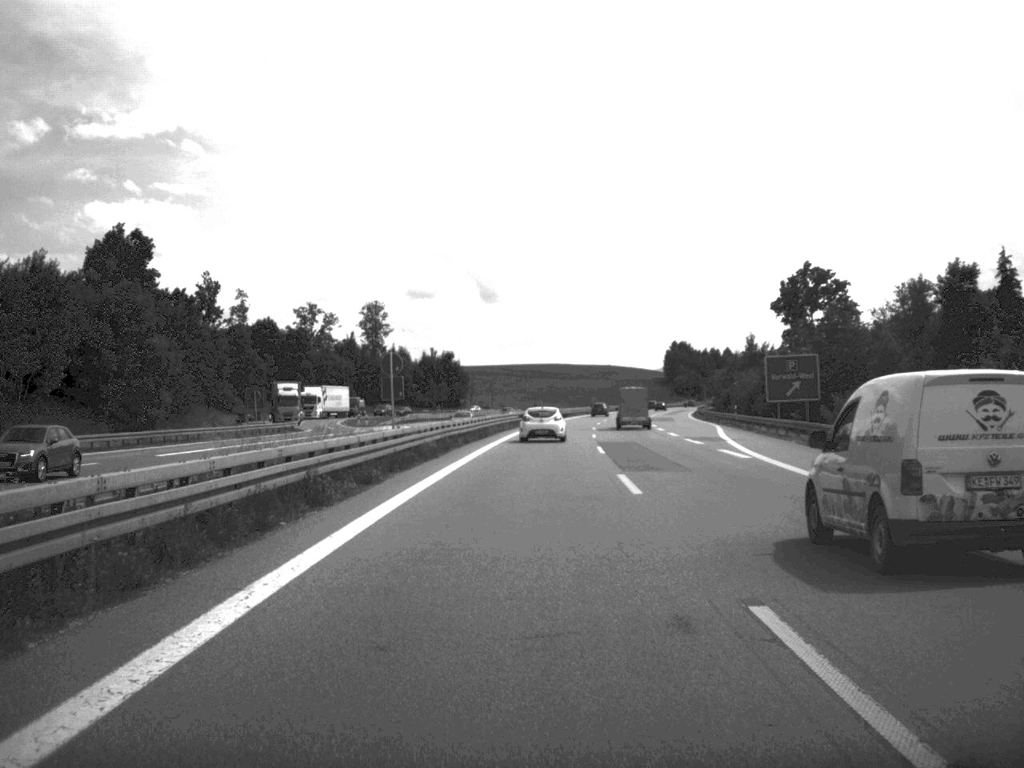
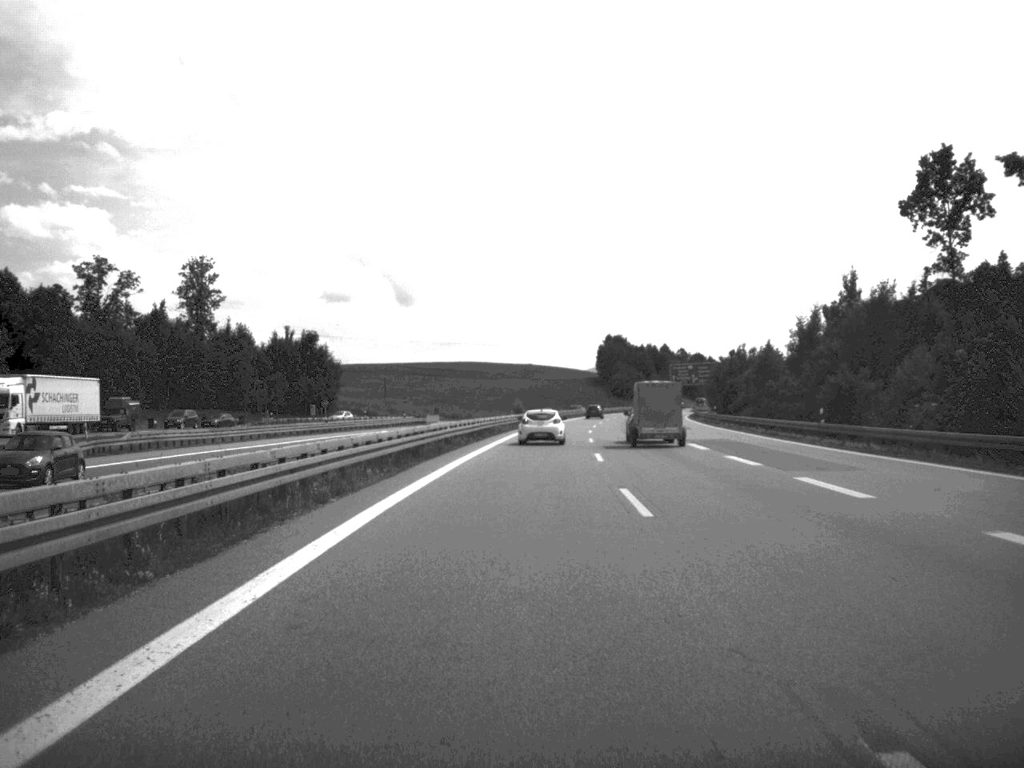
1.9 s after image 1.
(+2.4, +74.5) m; +4°
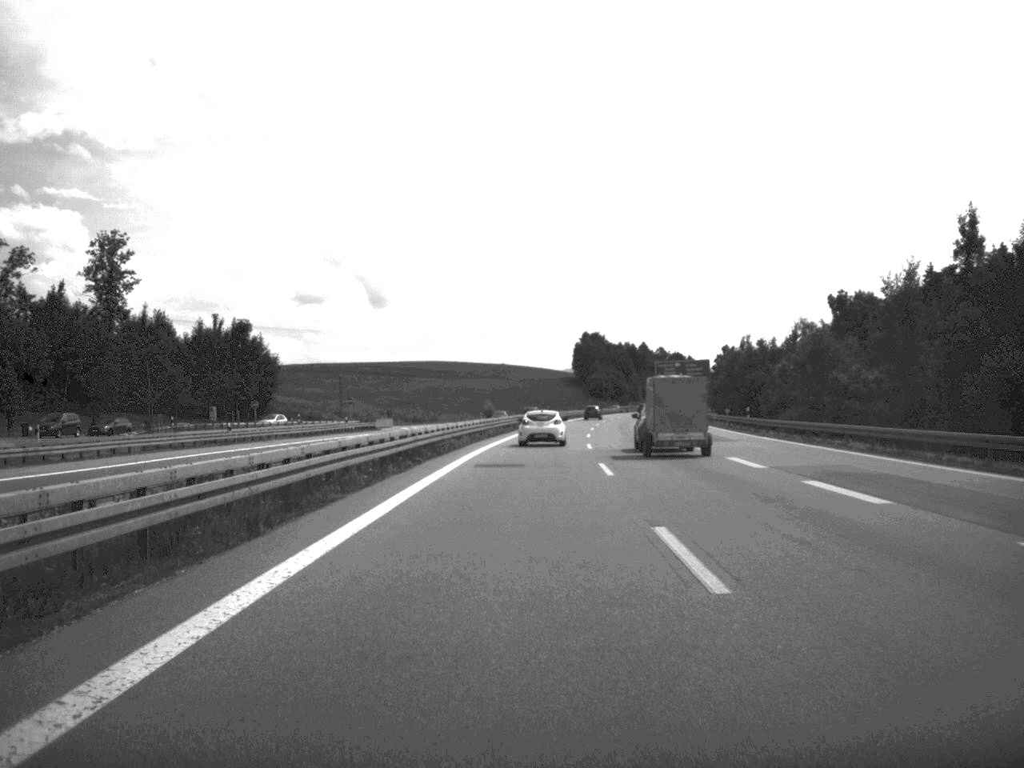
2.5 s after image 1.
(+0.3, +24.9) m; +1°
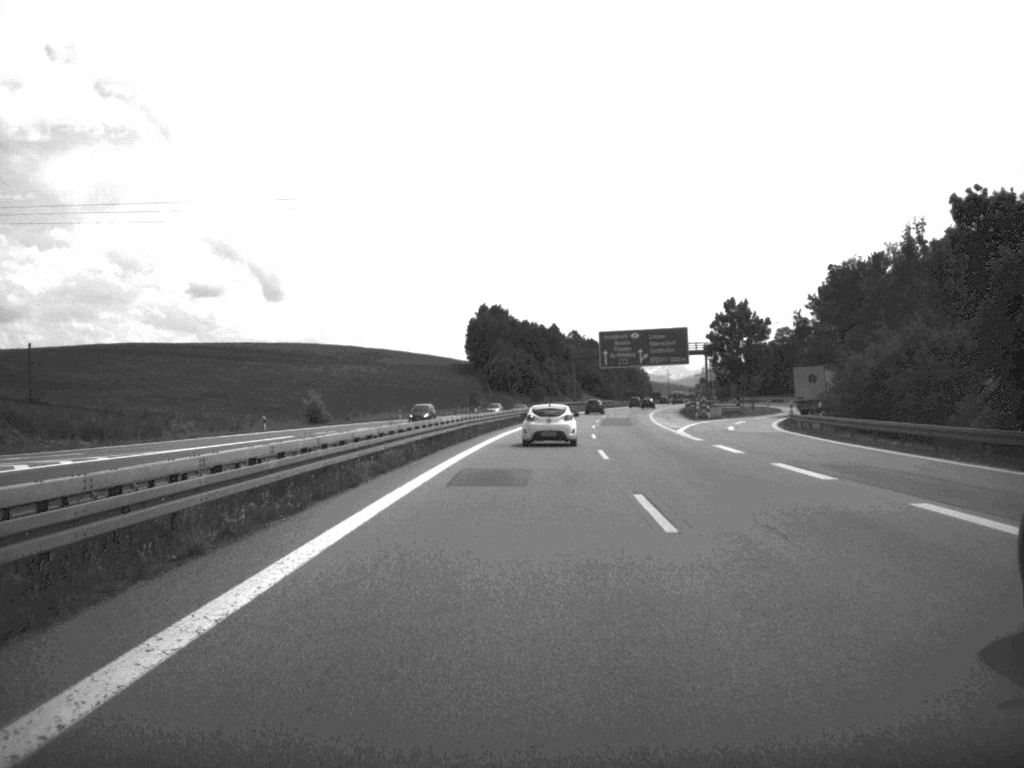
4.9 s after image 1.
(+4.2, +102.1) m; +5°
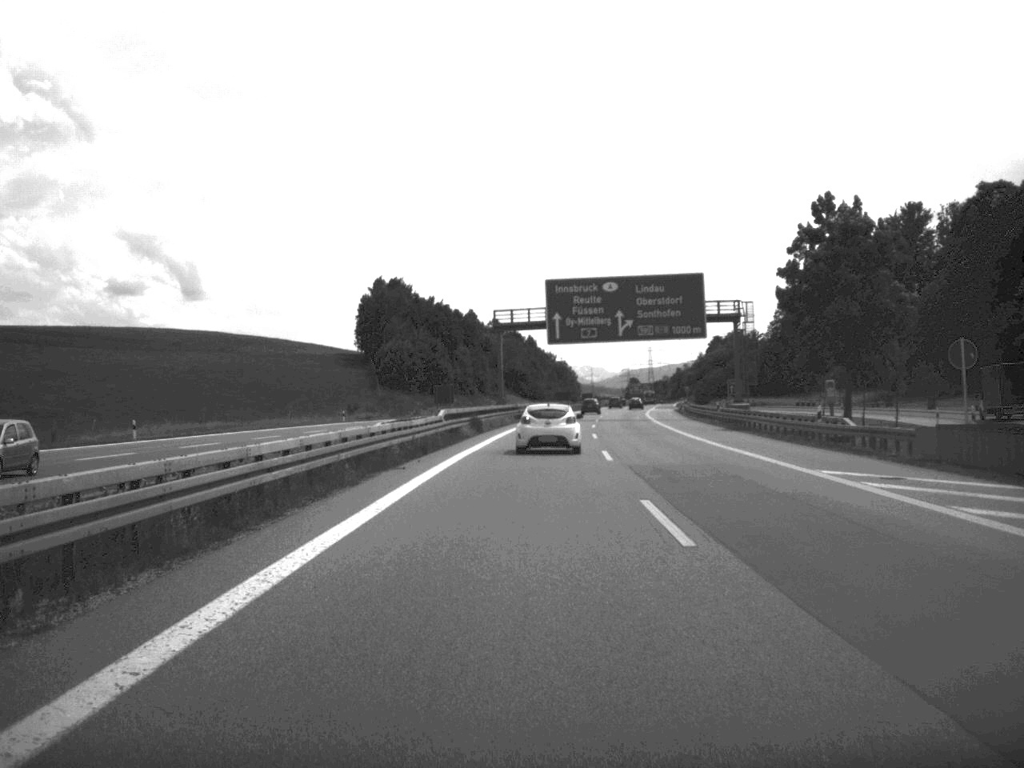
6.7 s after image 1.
(+2.3, +72.1) m; +4°
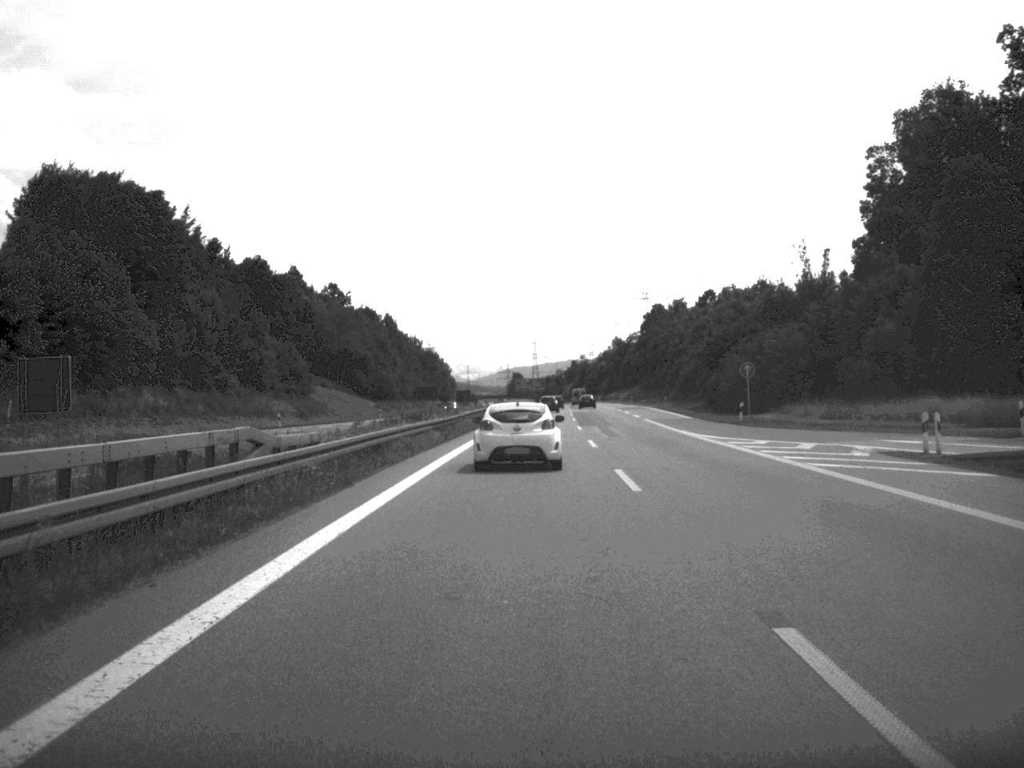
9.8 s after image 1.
(+5.7, +117.1) m; +5°
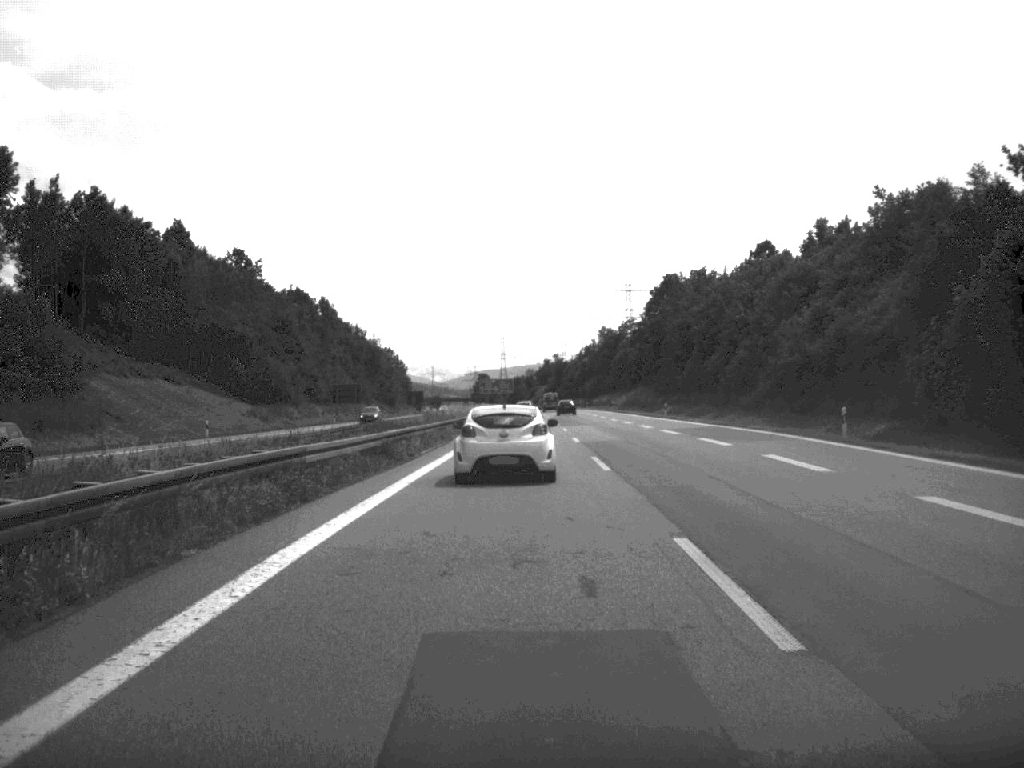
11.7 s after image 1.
(+1.0, +65.6) m; +1°
